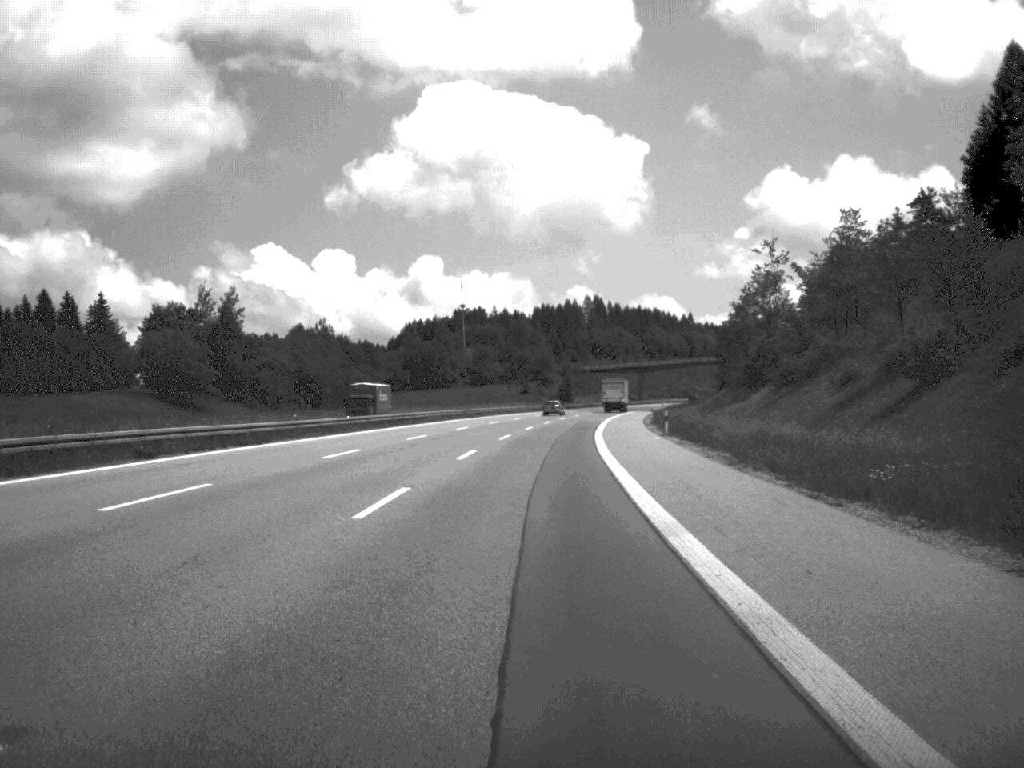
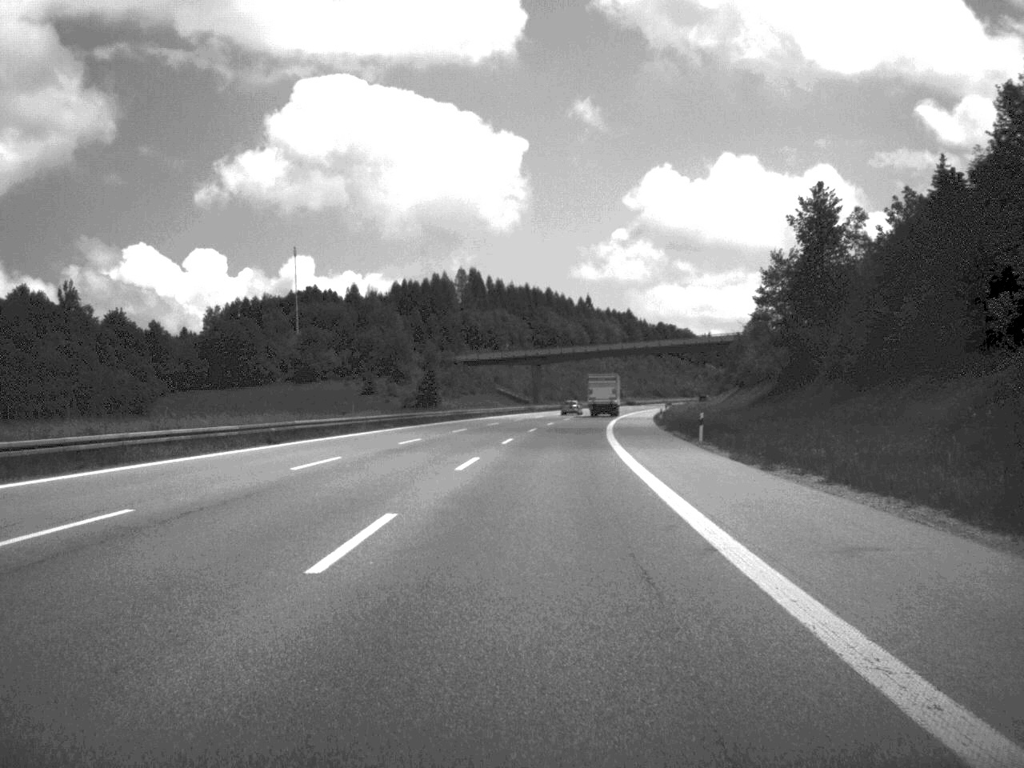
(+5.1, +108.3) m; +5°
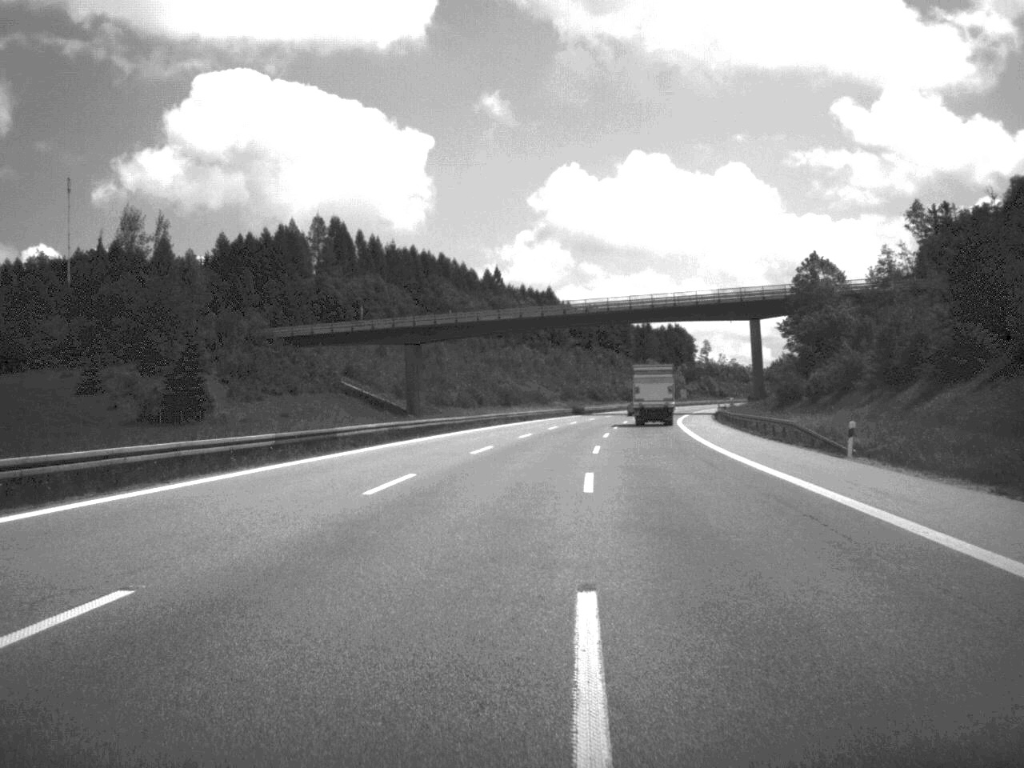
(+3.8, +109.8) m; +4°
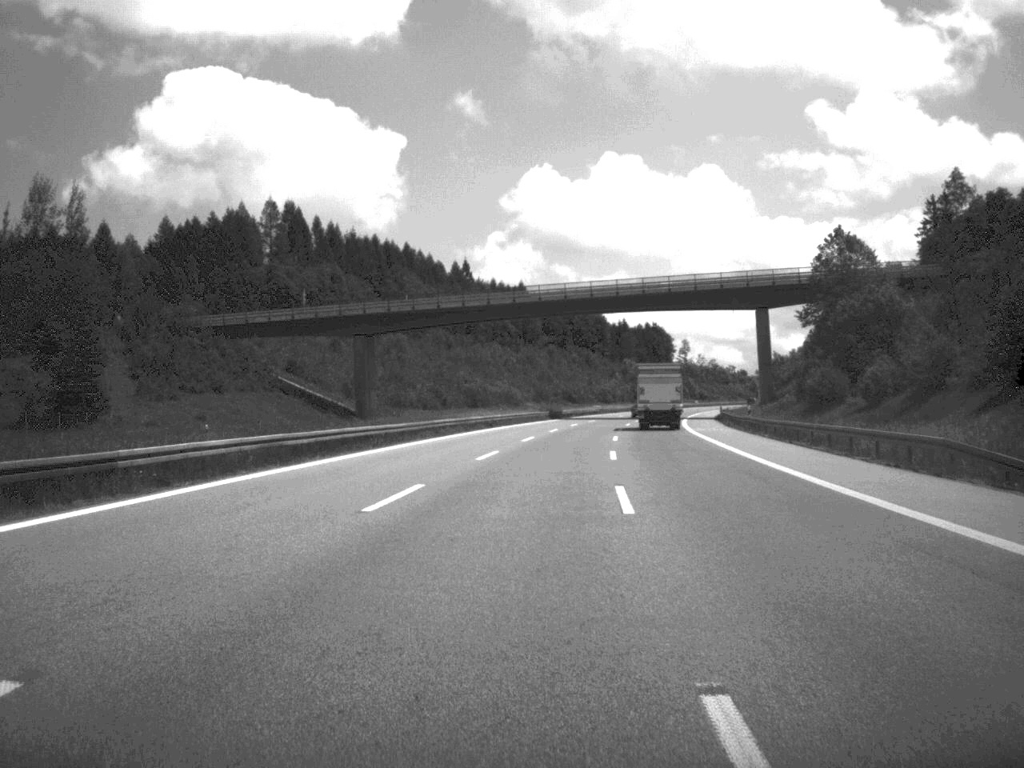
(+0.2, +20.9) m; +1°
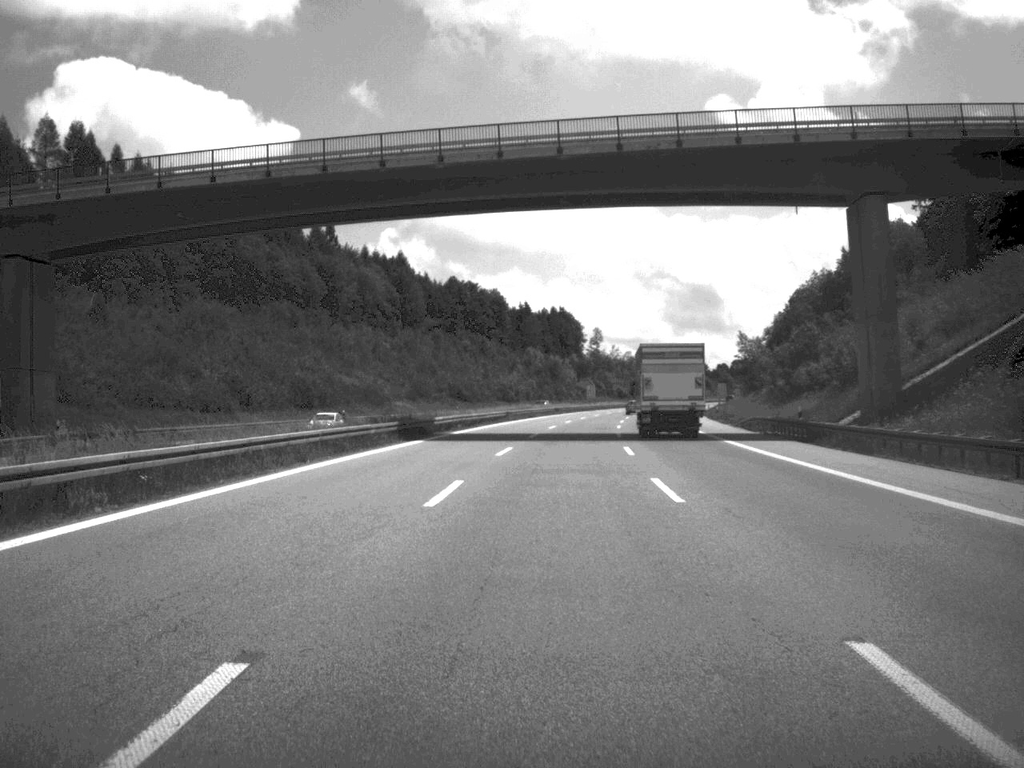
(+2.9, +68.1) m; +5°
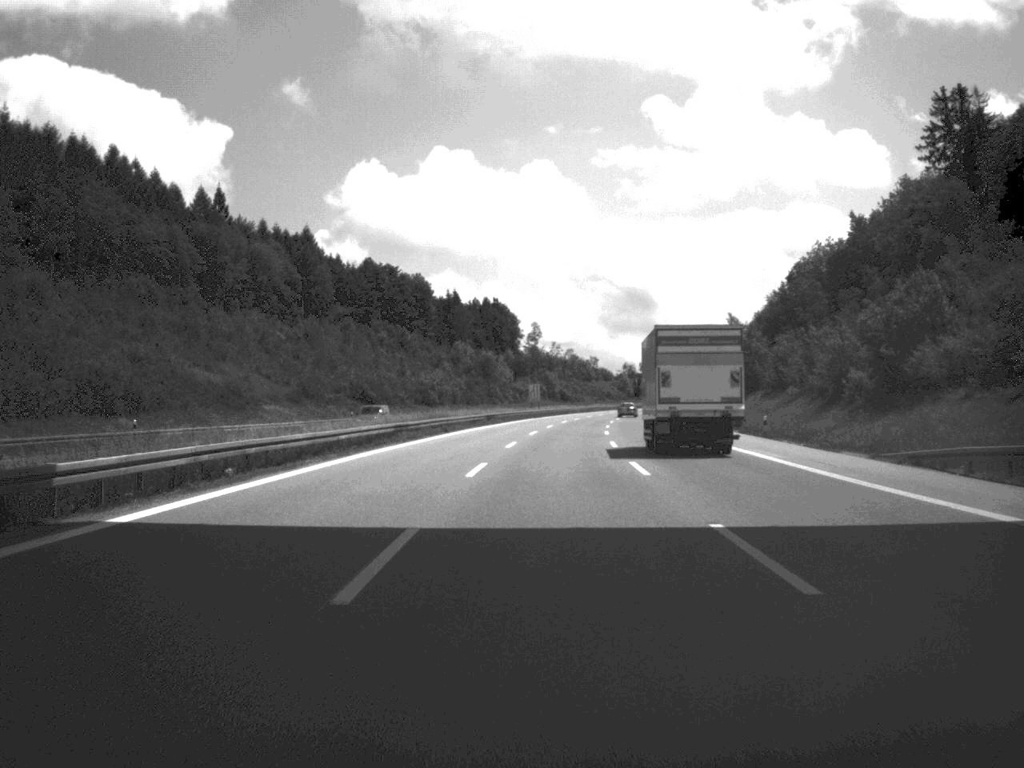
(+1.1, +43.5) m; +3°
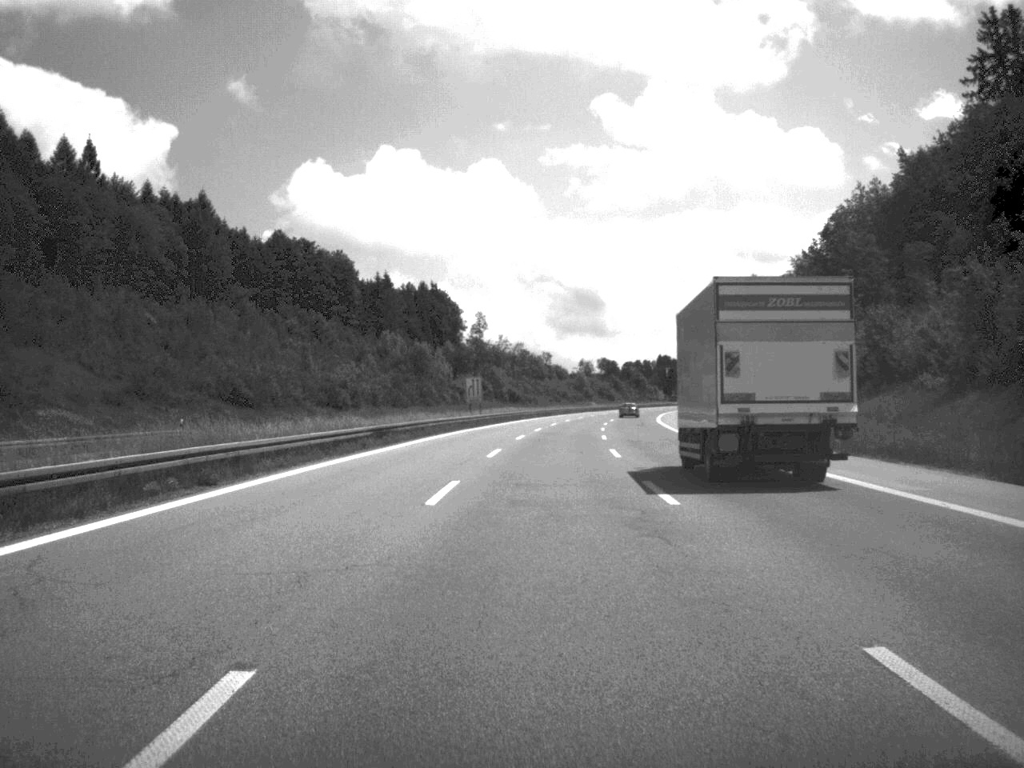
(+0.9, +42.8) m; +2°
